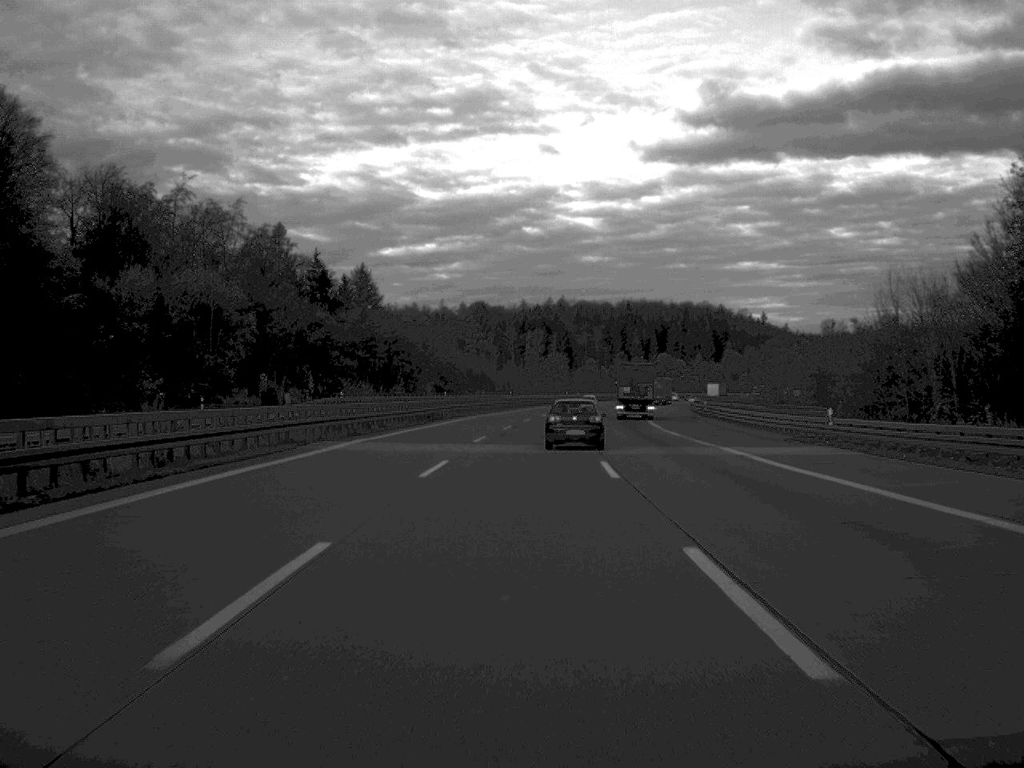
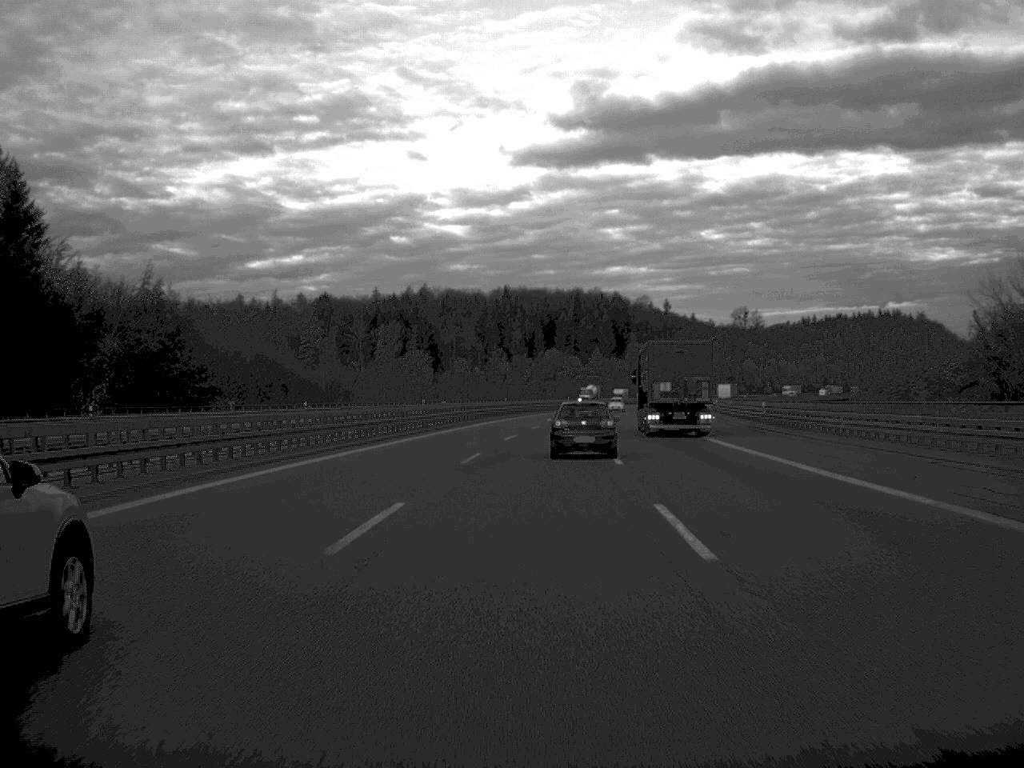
(+5.4, +118.8) m; +6°
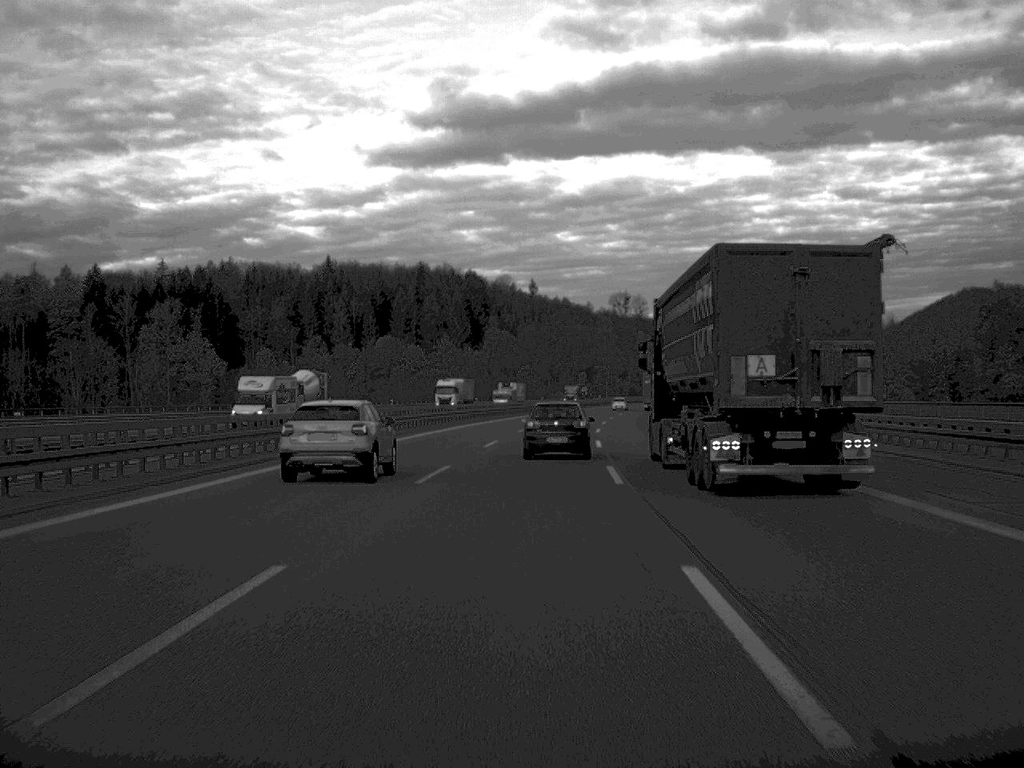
(+7.2, +113.9) m; +7°
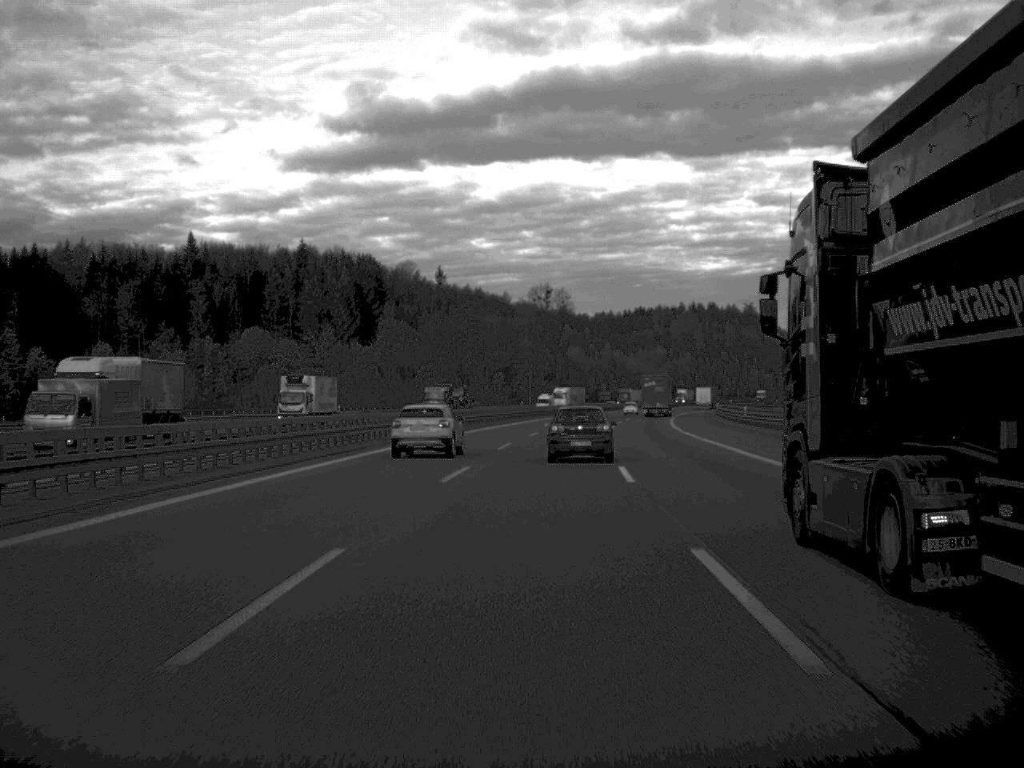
(+2.3, +68.6) m; +4°
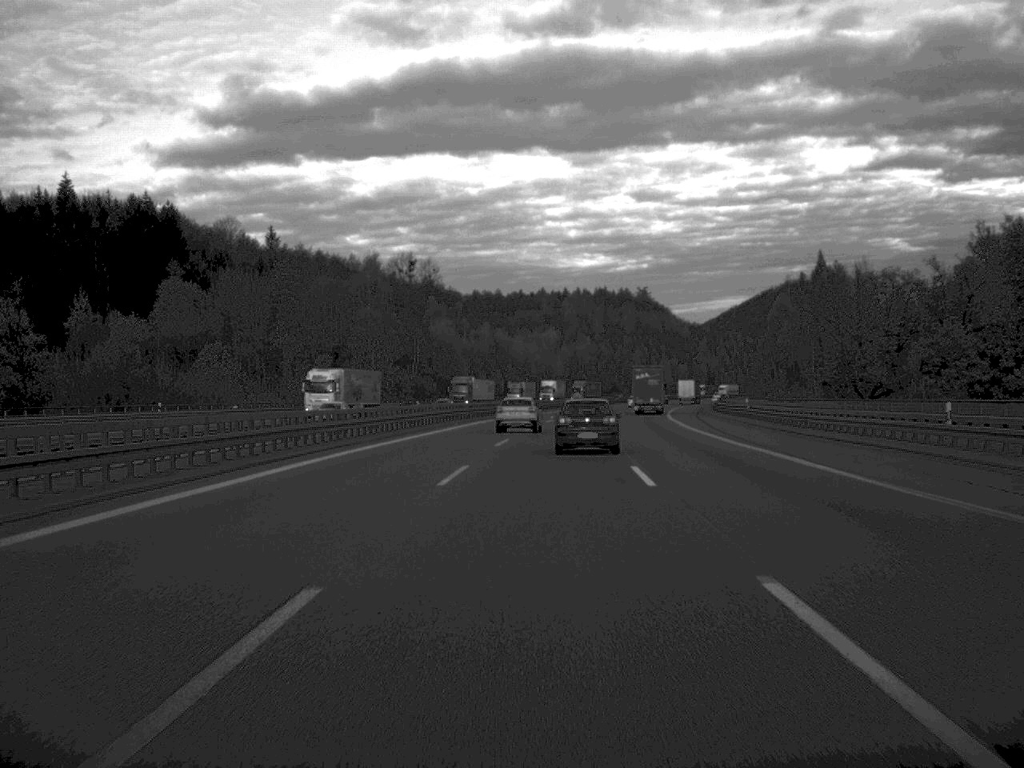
(+4.6, +92.5) m; +6°
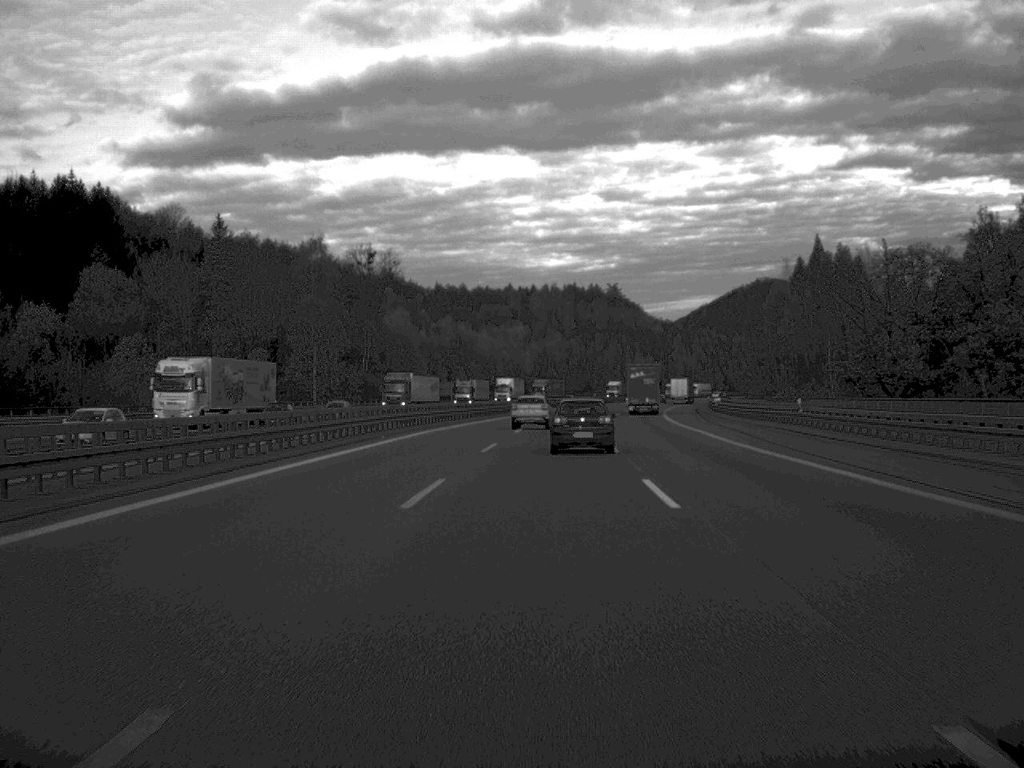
(+0.3, +21.9) m; +1°
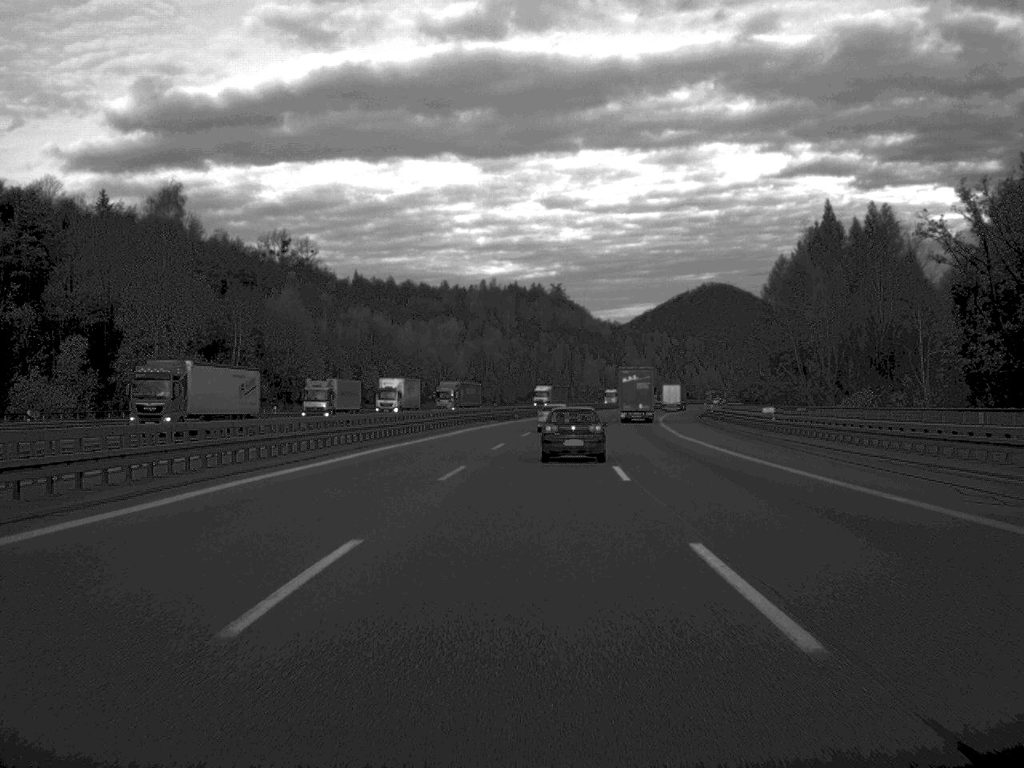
(+1.1, +45.9) m; +3°
